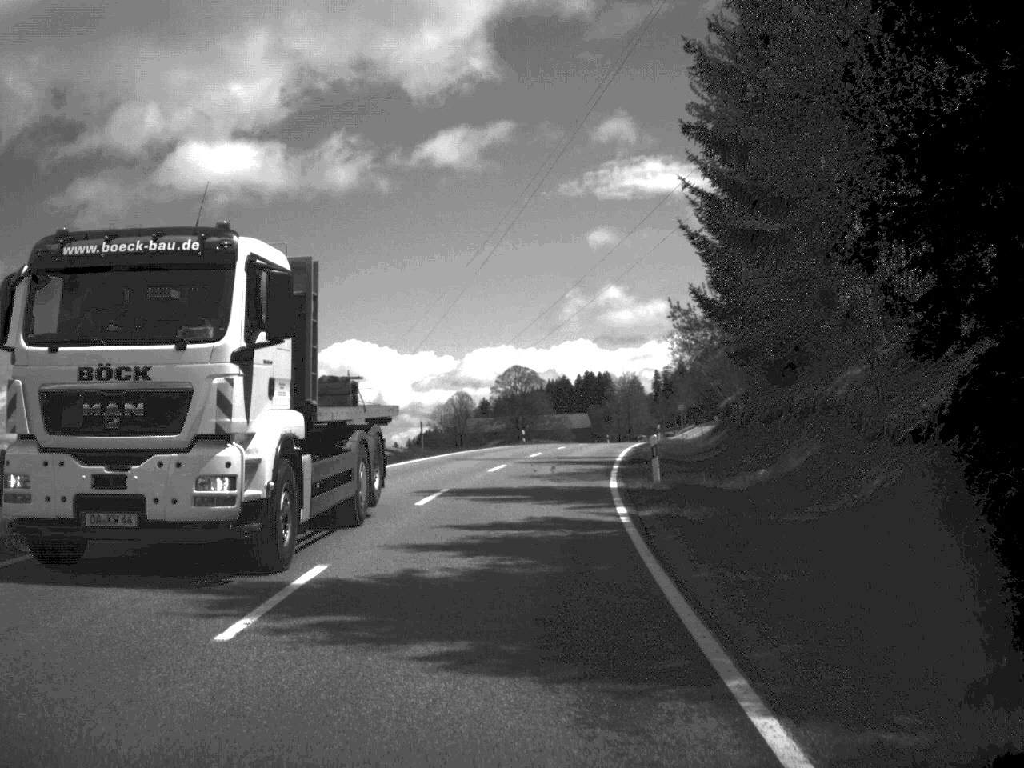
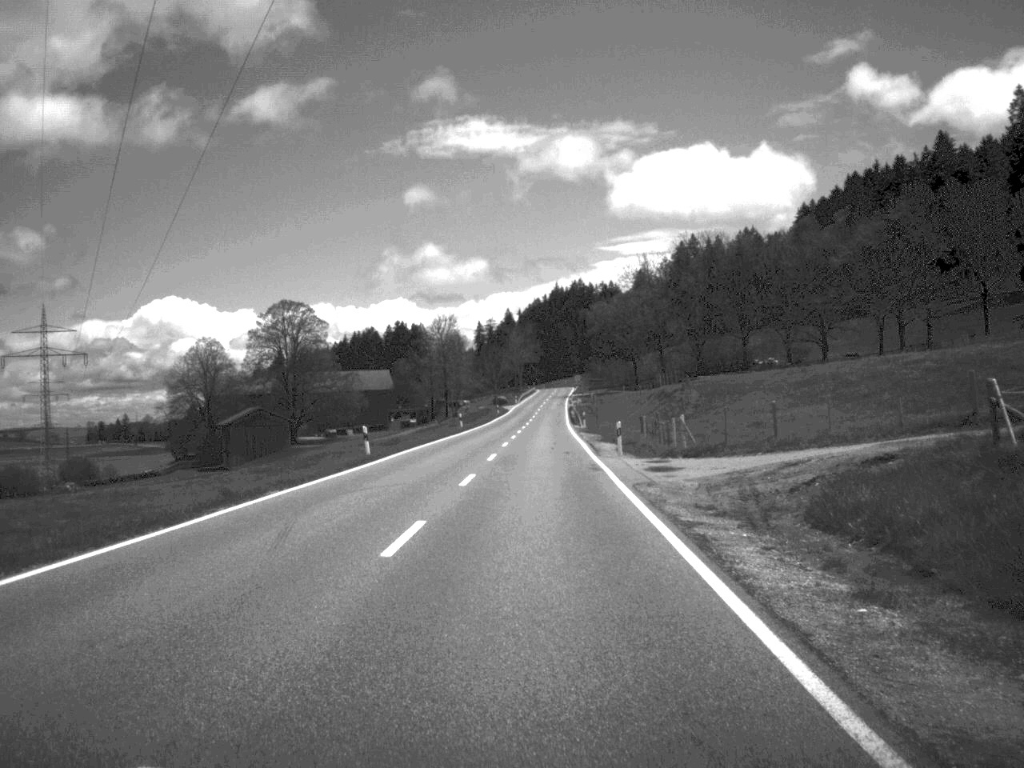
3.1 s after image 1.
(+7.3, +87.9) m; +8°
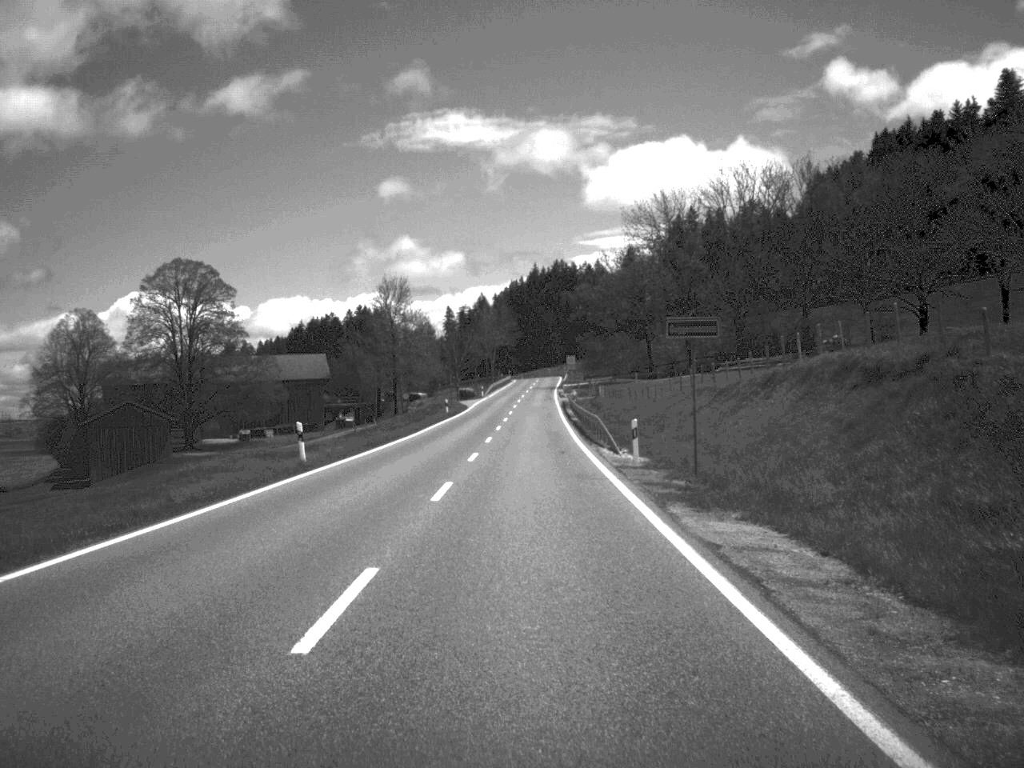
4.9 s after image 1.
(+0.5, +52.0) m; +1°
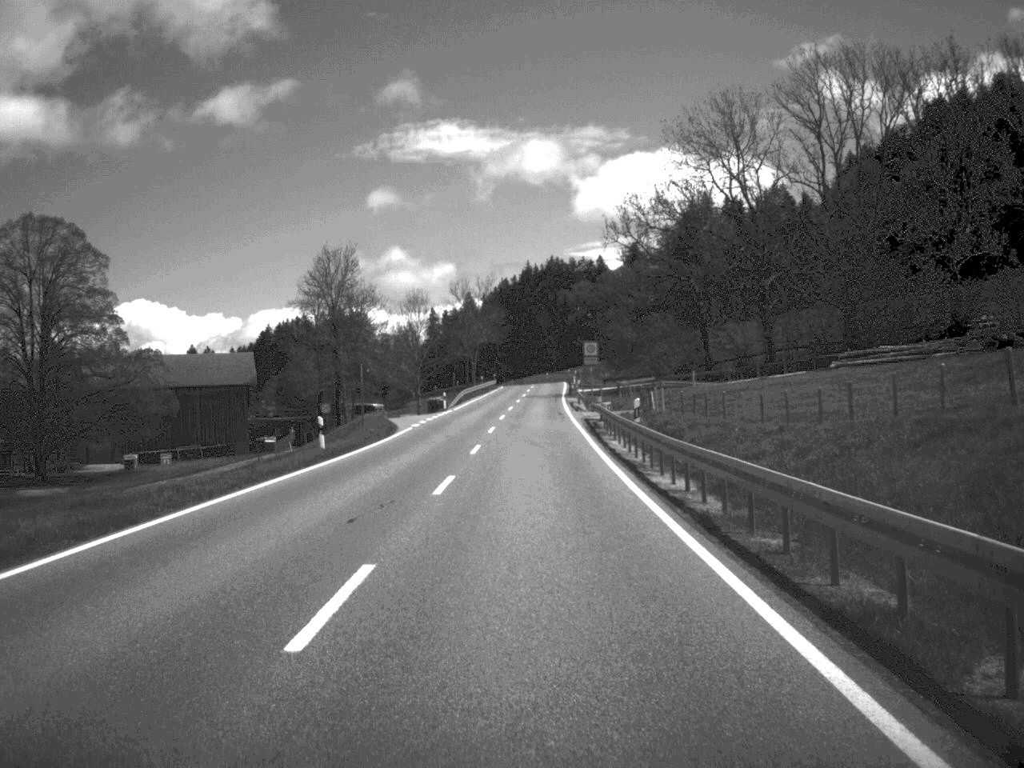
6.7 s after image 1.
(+0.1, +46.7) m; 0°
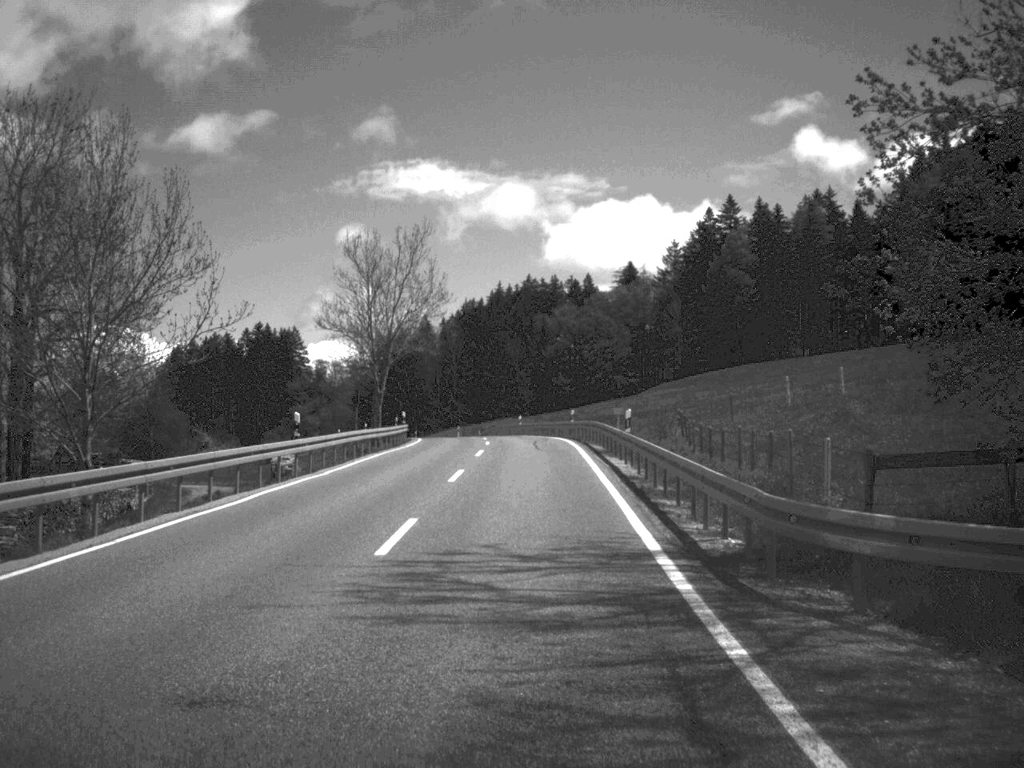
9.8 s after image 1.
(+0.9, +76.5) m; +1°
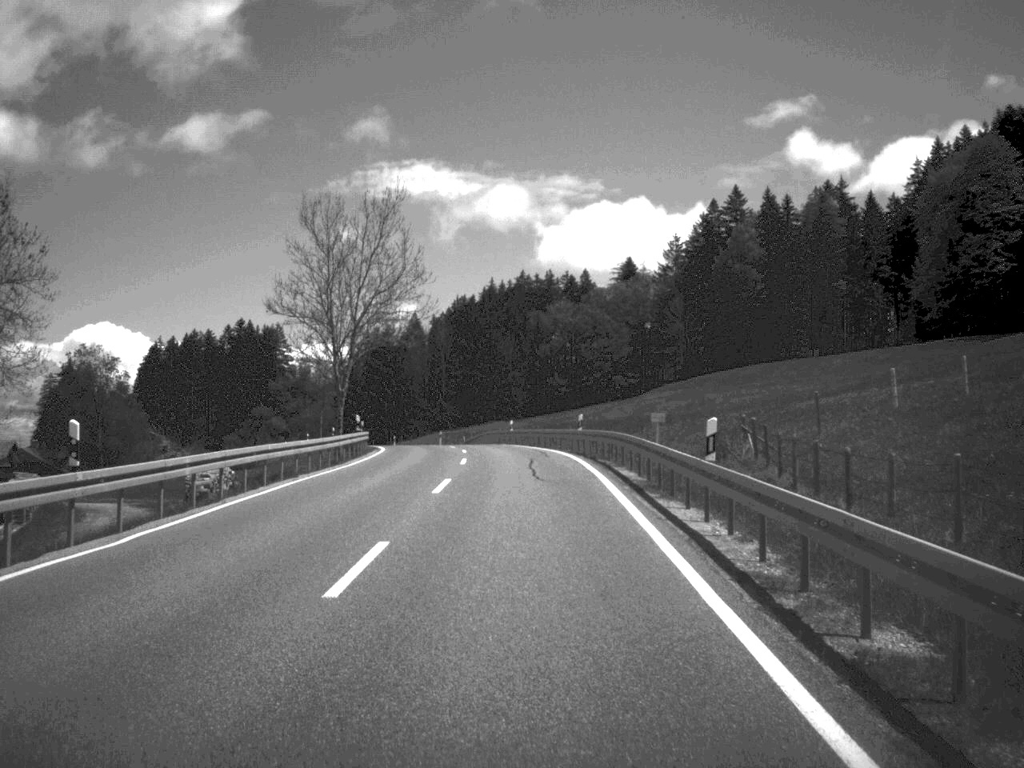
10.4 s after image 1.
(0.0, +14.7) m; 0°
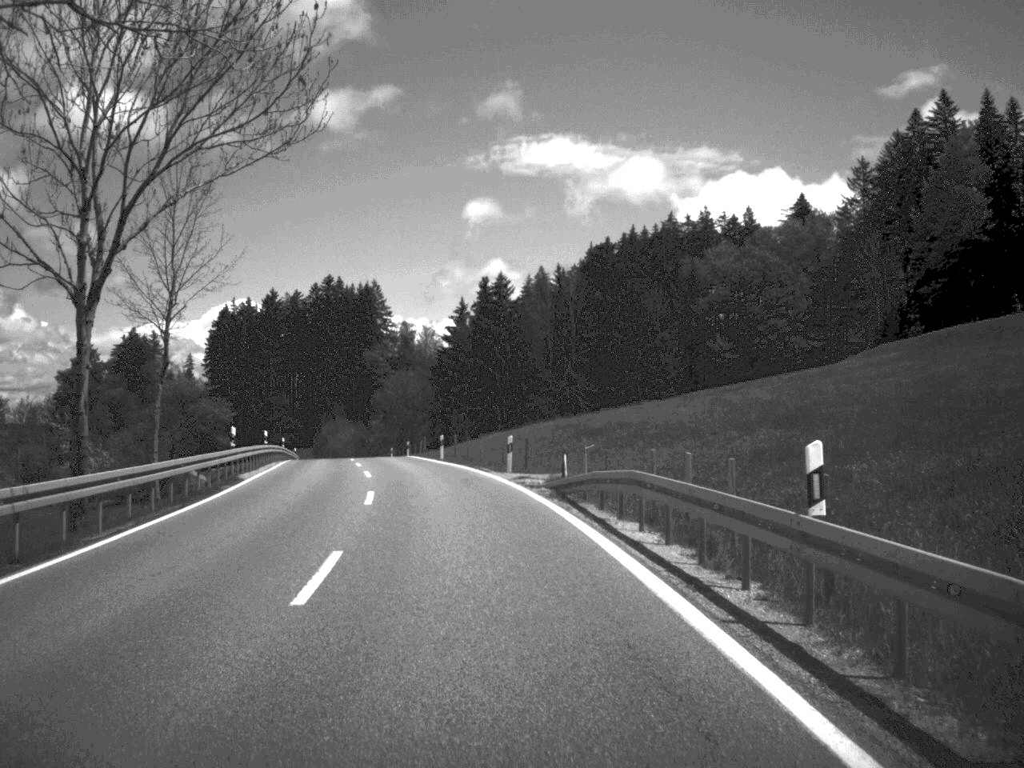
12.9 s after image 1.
(-1.9, +58.3) m; -7°
